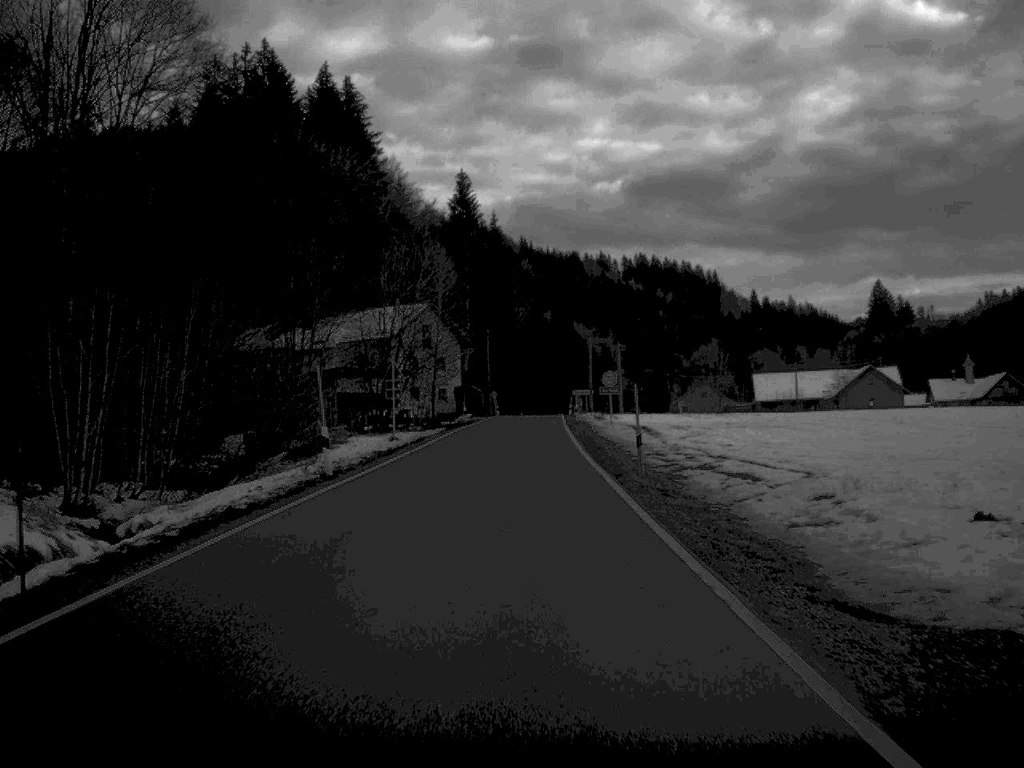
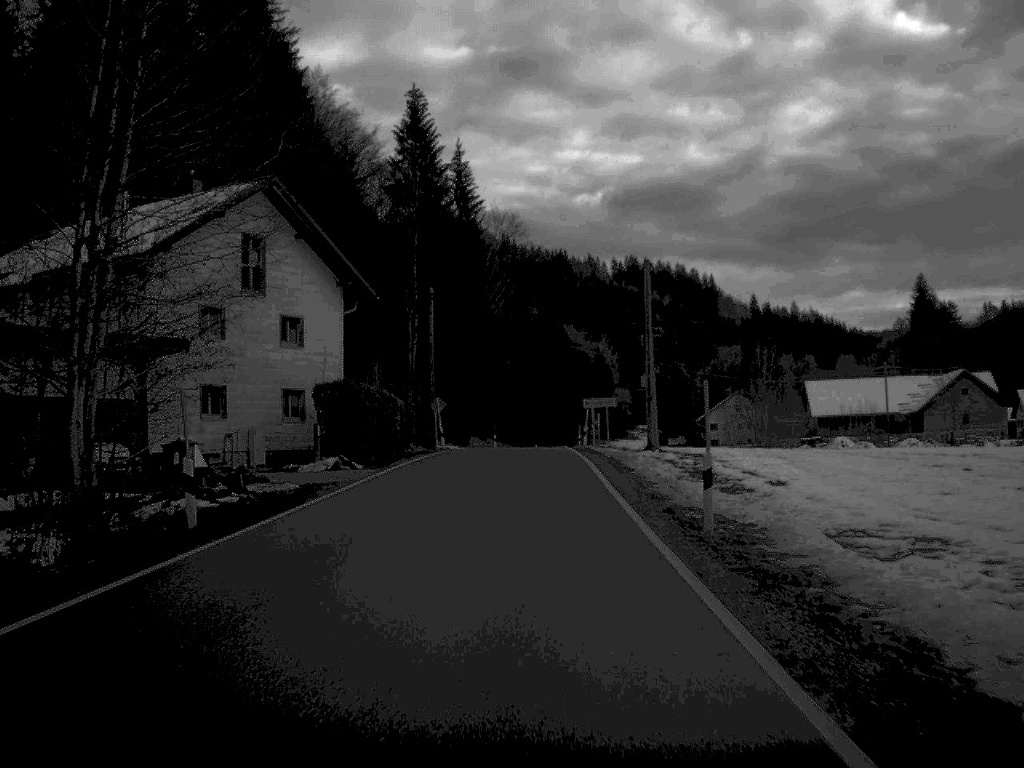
(+0.3, +59.8) m; +1°
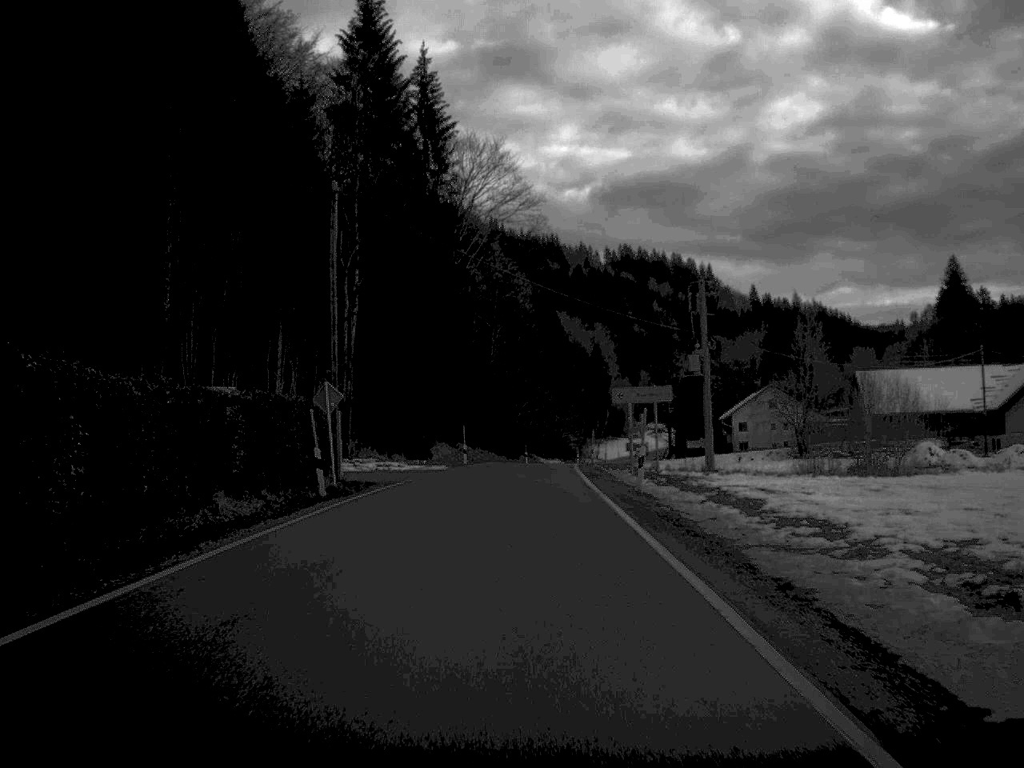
(+0.1, +34.4) m; 0°
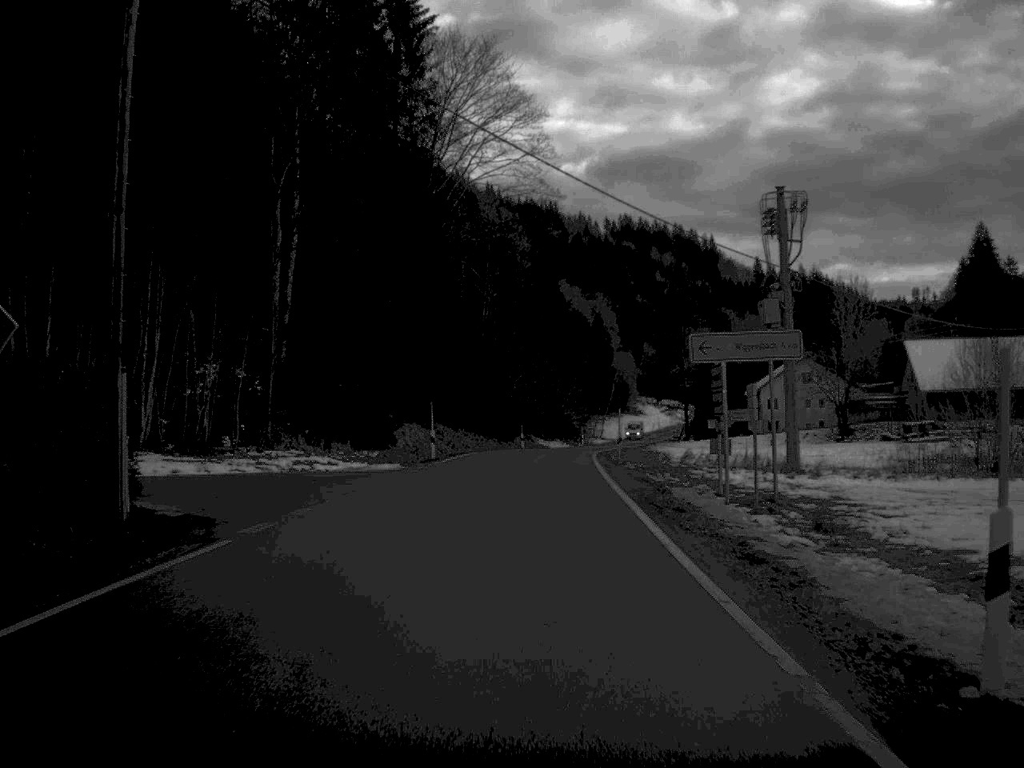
(0.0, +21.0) m; 0°
